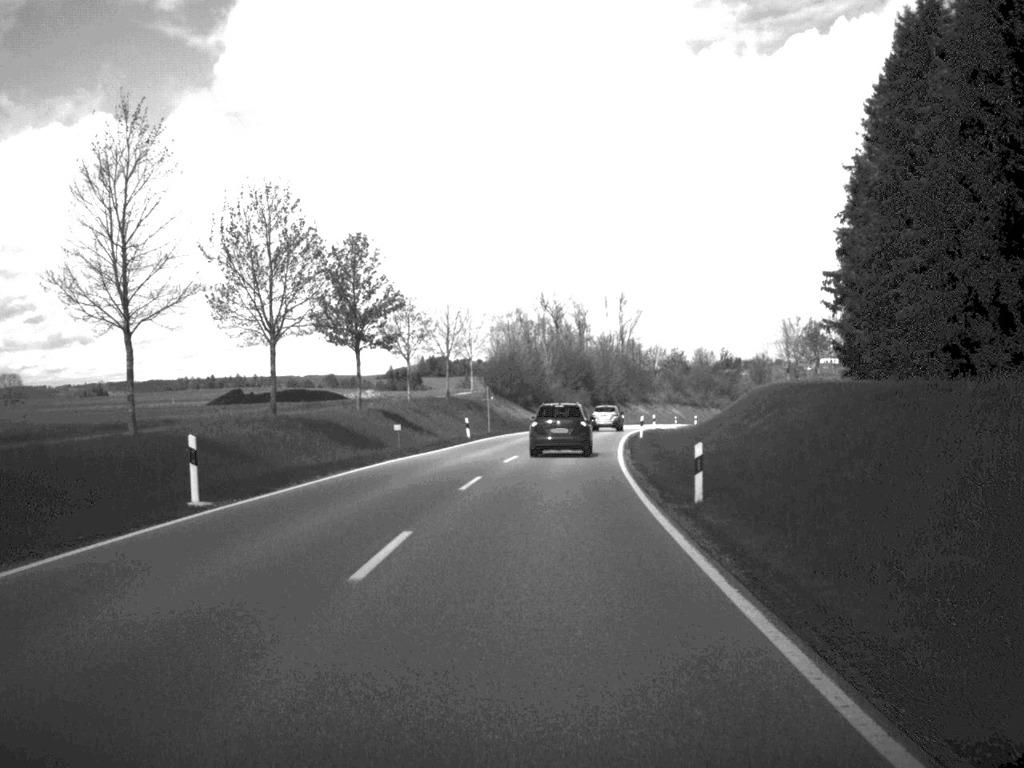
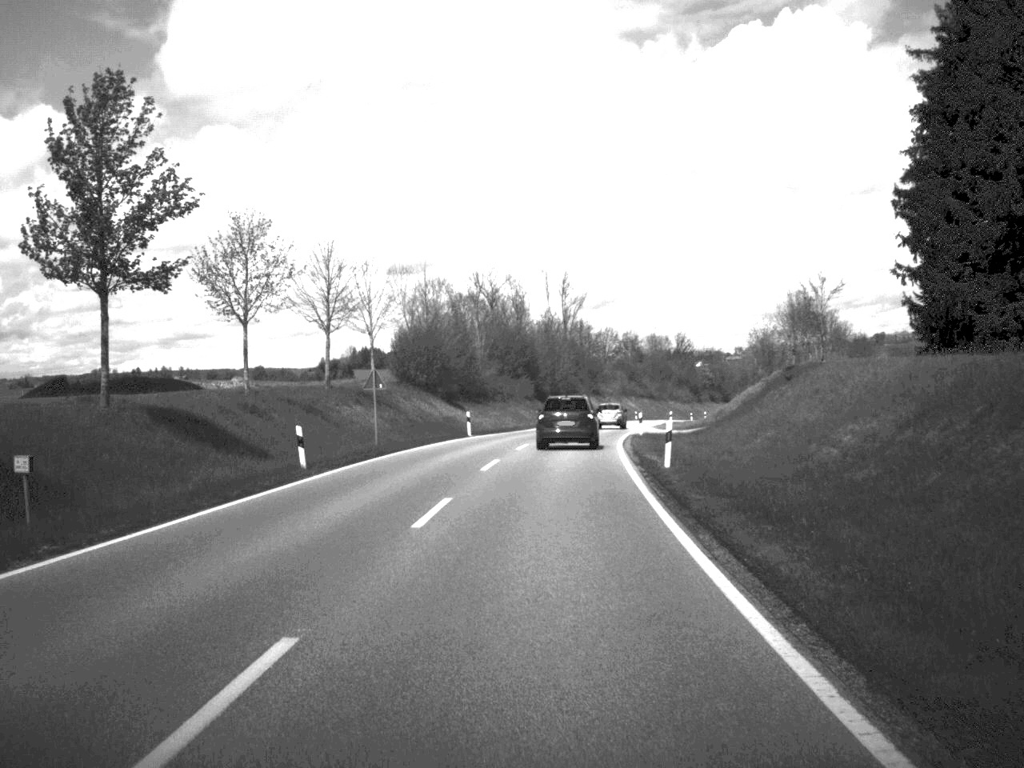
(+0.8, +30.4) m; +3°
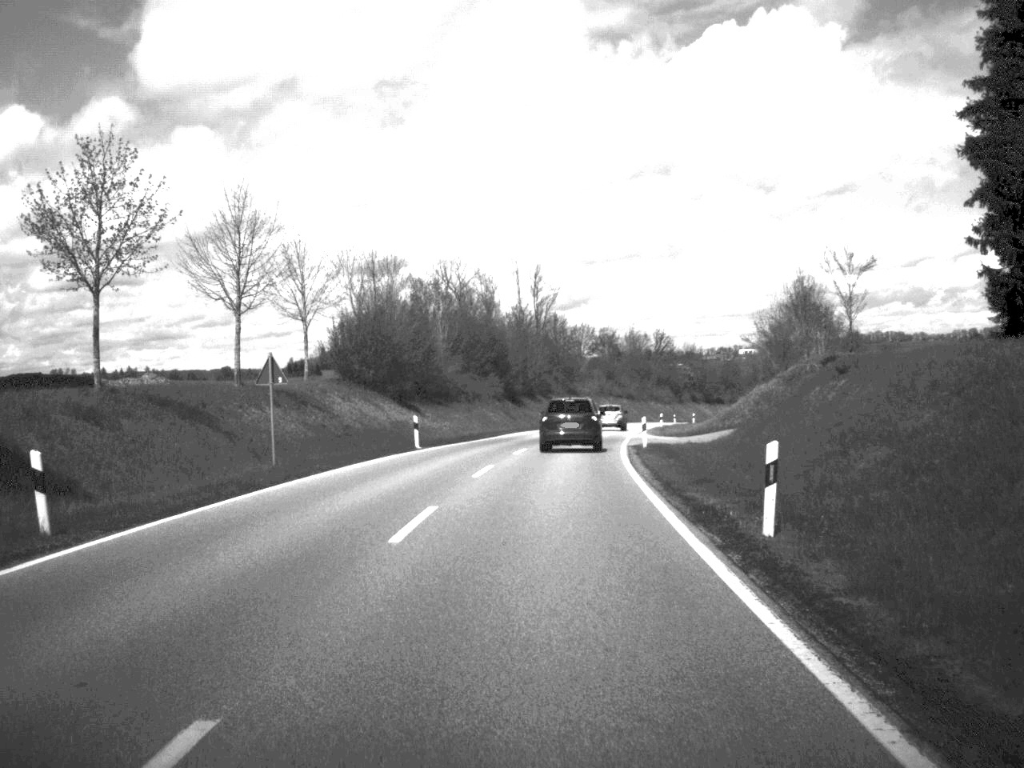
(+0.1, +13.8) m; +1°
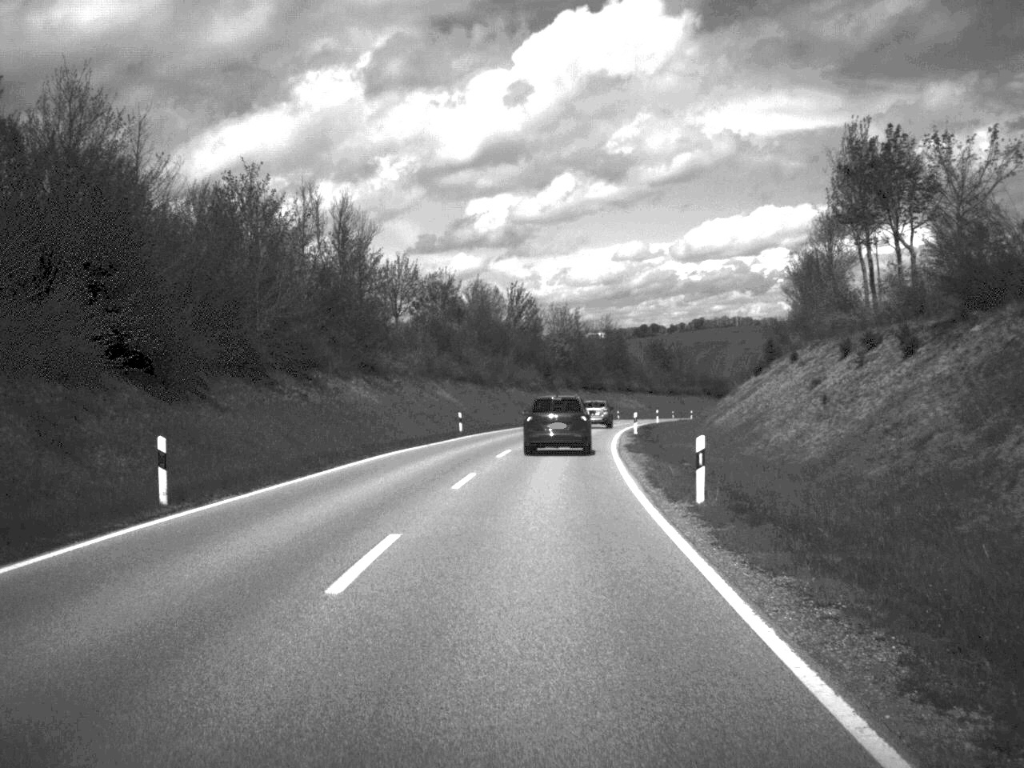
(+4.5, +72.5) m; +7°
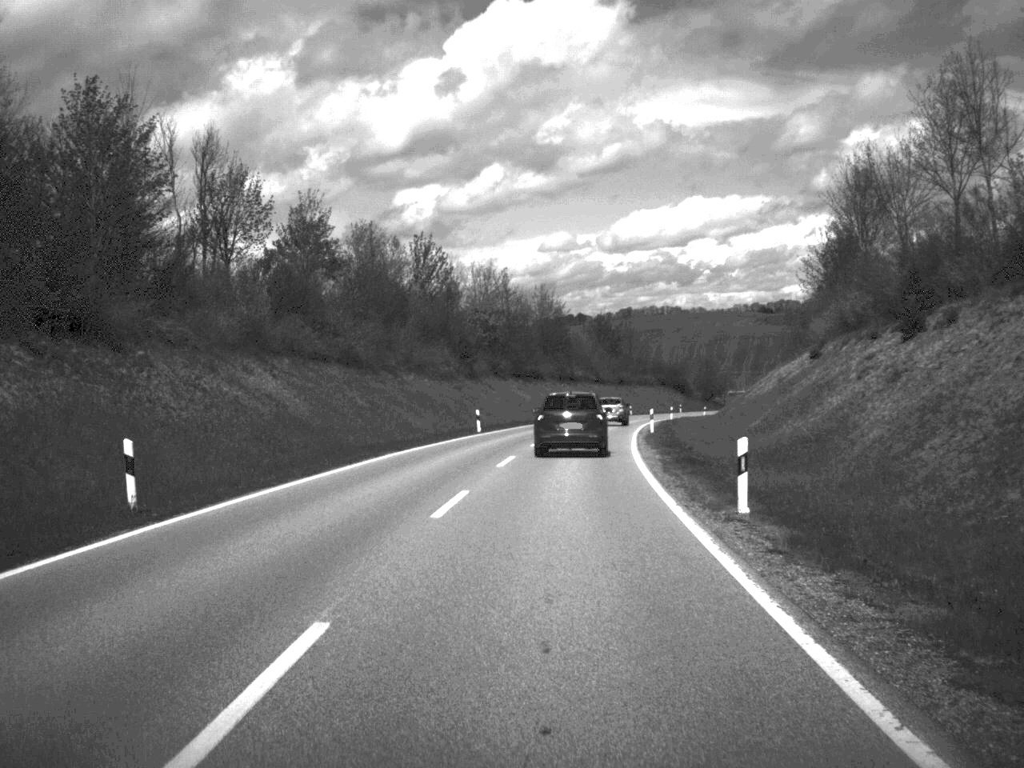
(+1.1, +40.6) m; +3°
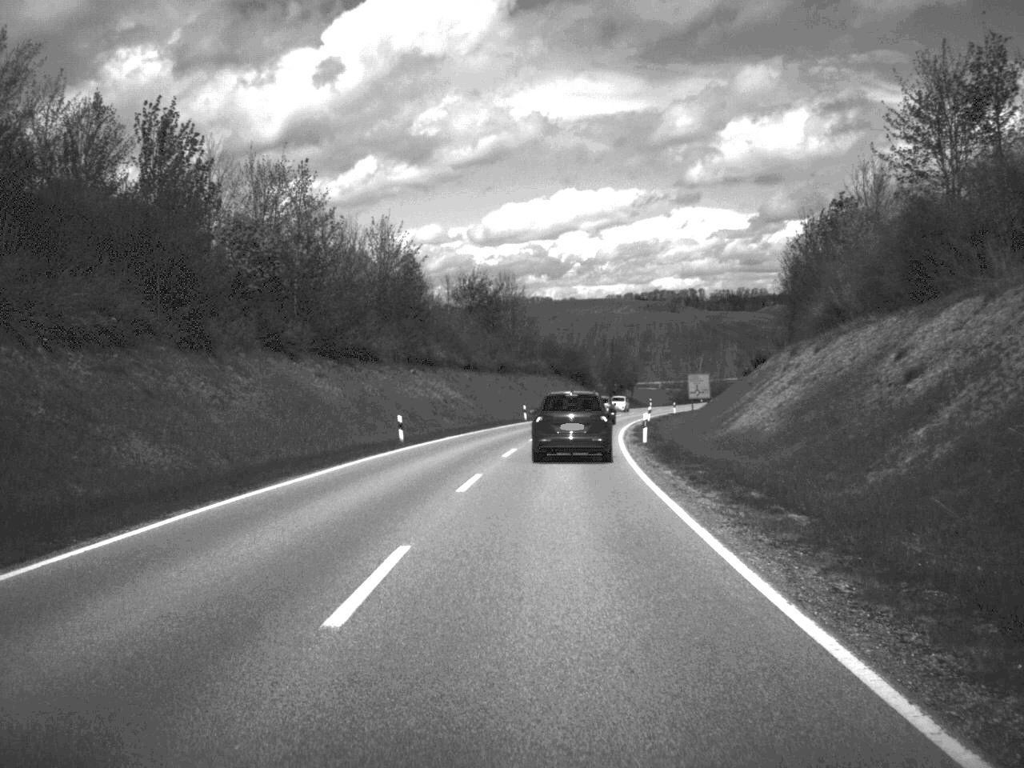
(+2.6, +53.4) m; +6°
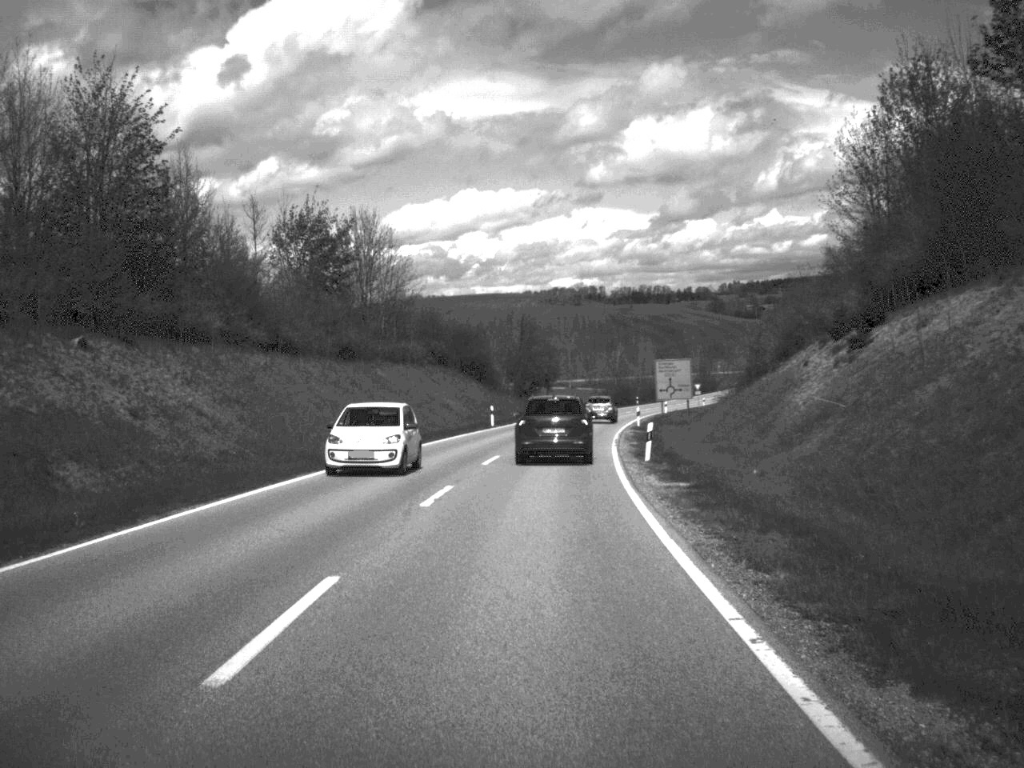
(+2.0, +48.0) m; +4°
